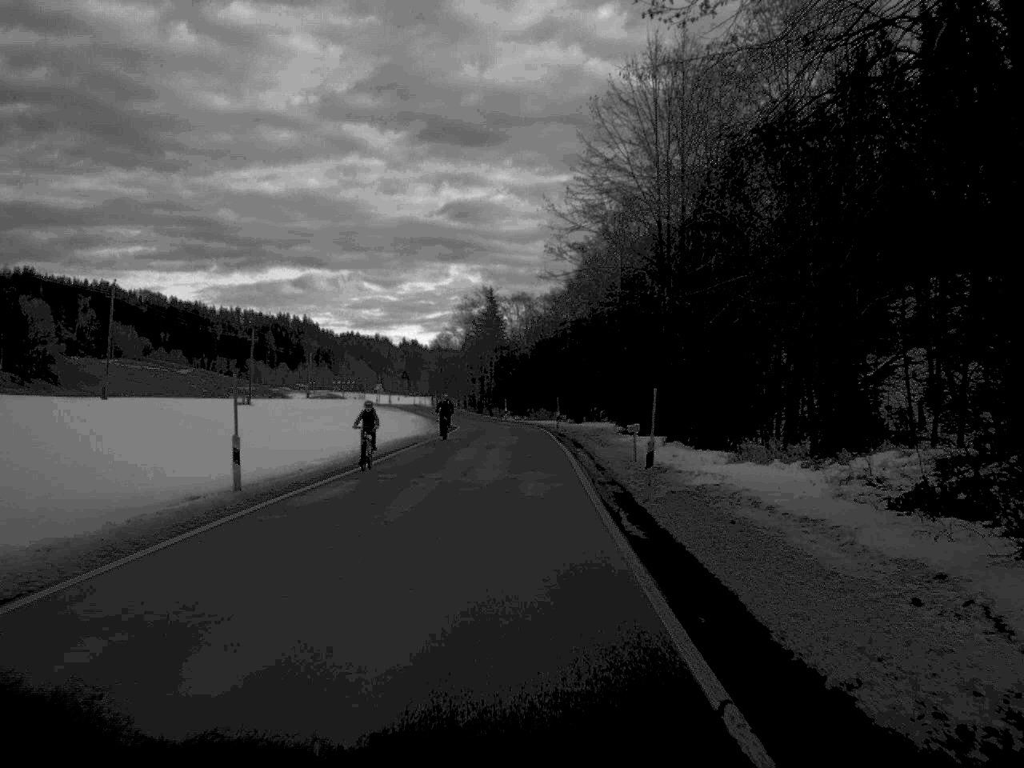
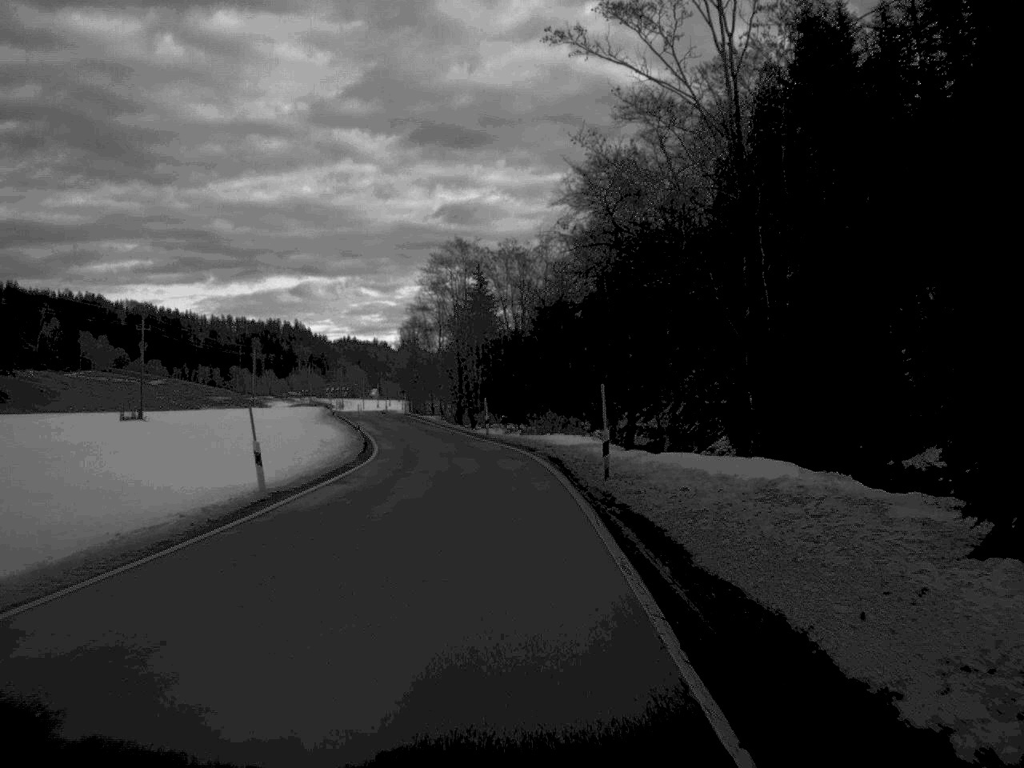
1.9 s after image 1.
(+0.3, +47.1) m; 0°
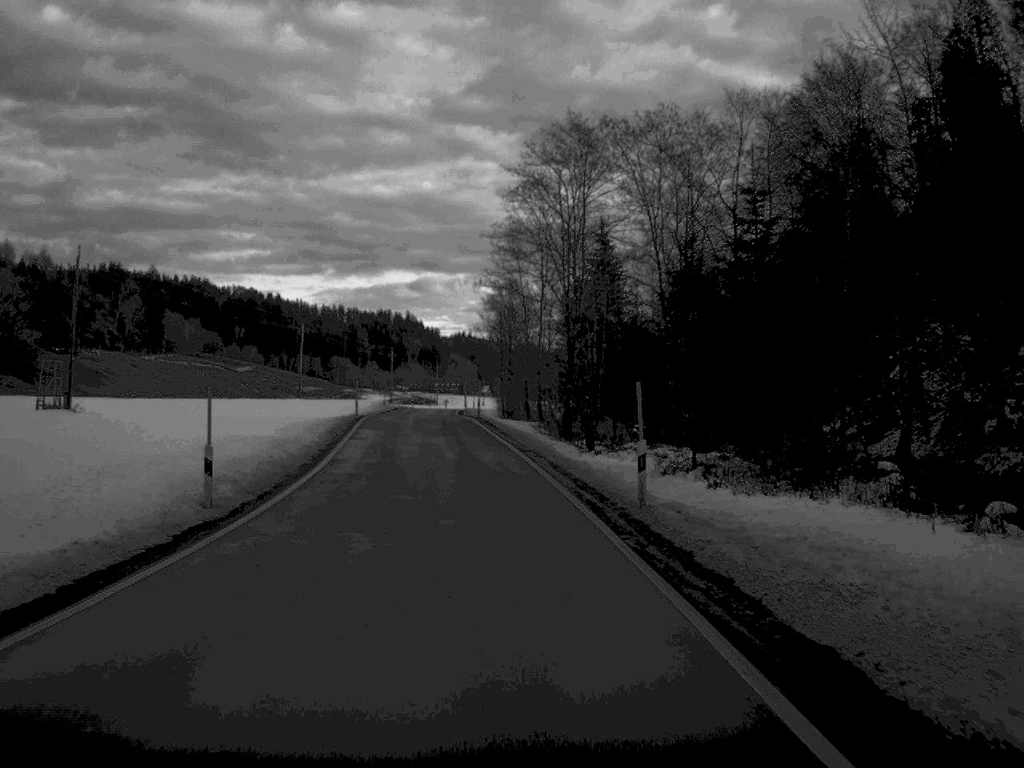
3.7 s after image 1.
(-1.9, +44.5) m; -5°
